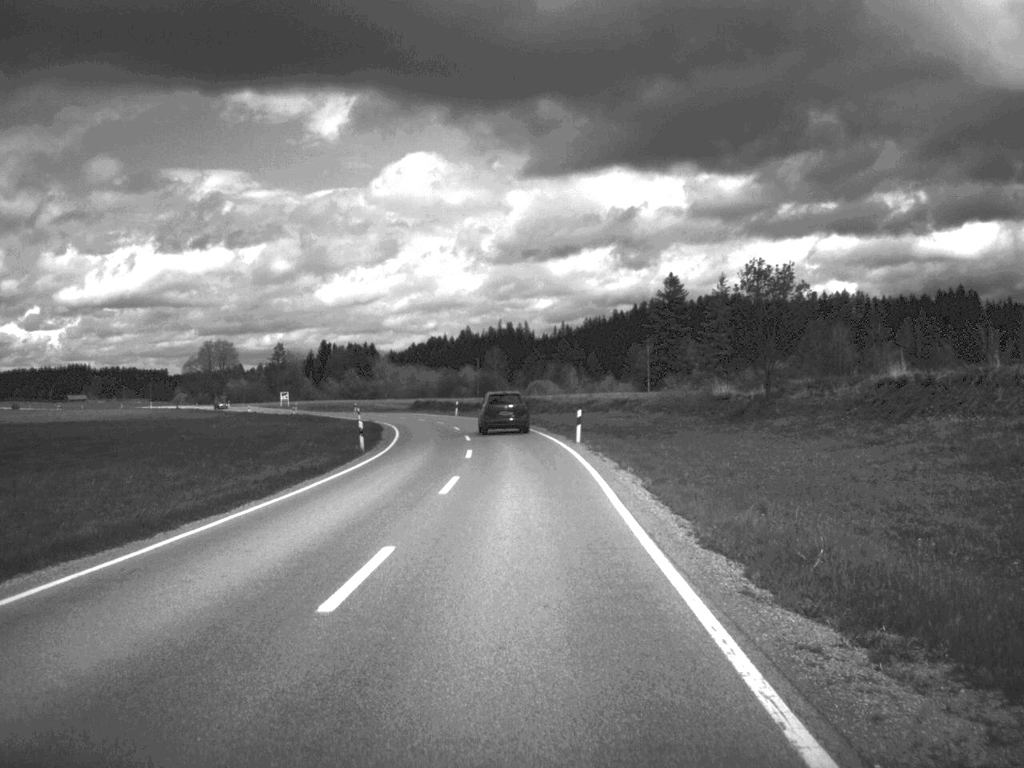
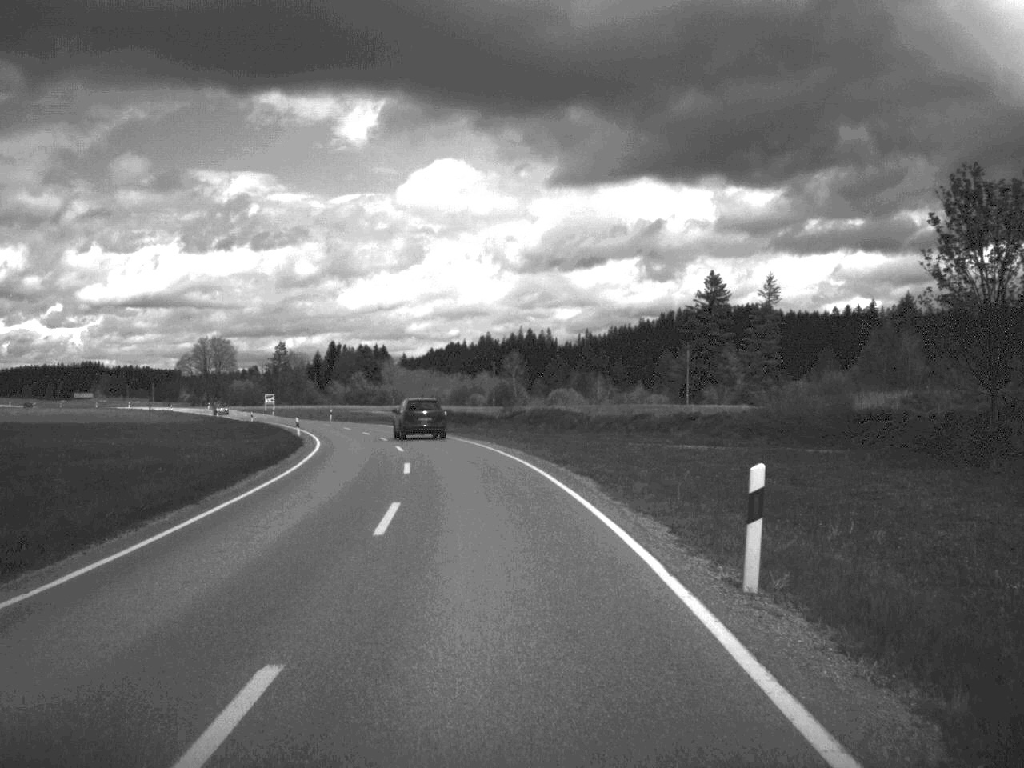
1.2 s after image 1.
(-0.1, +29.6) m; -1°
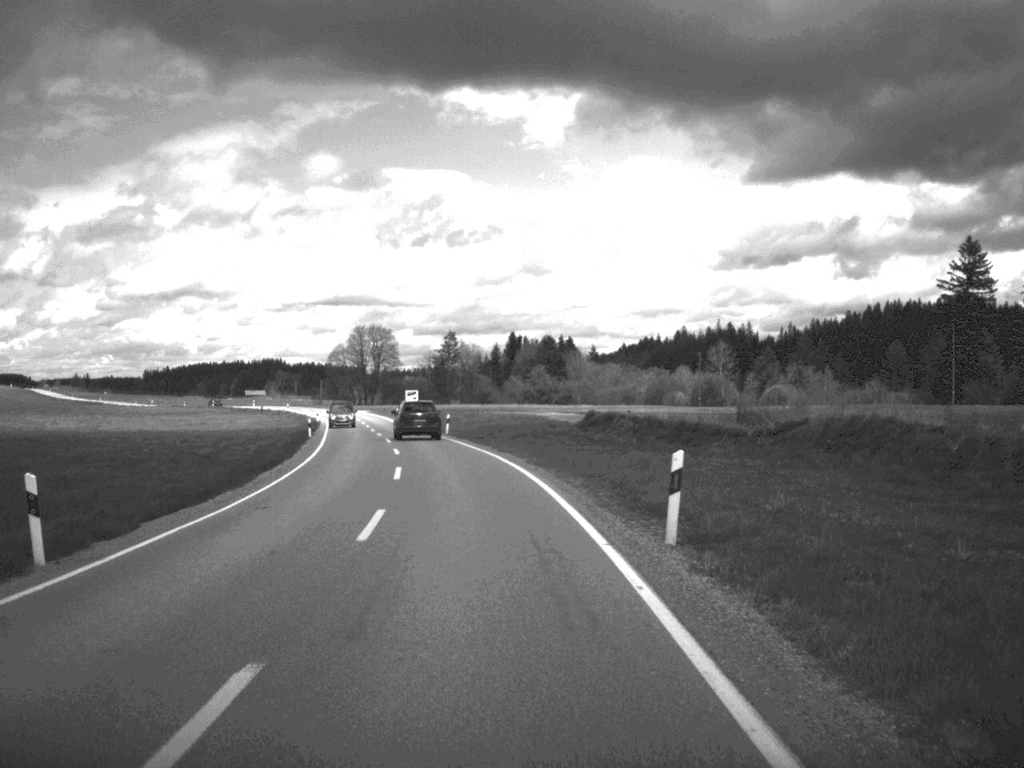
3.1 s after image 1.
(-3.4, +46.7) m; -9°
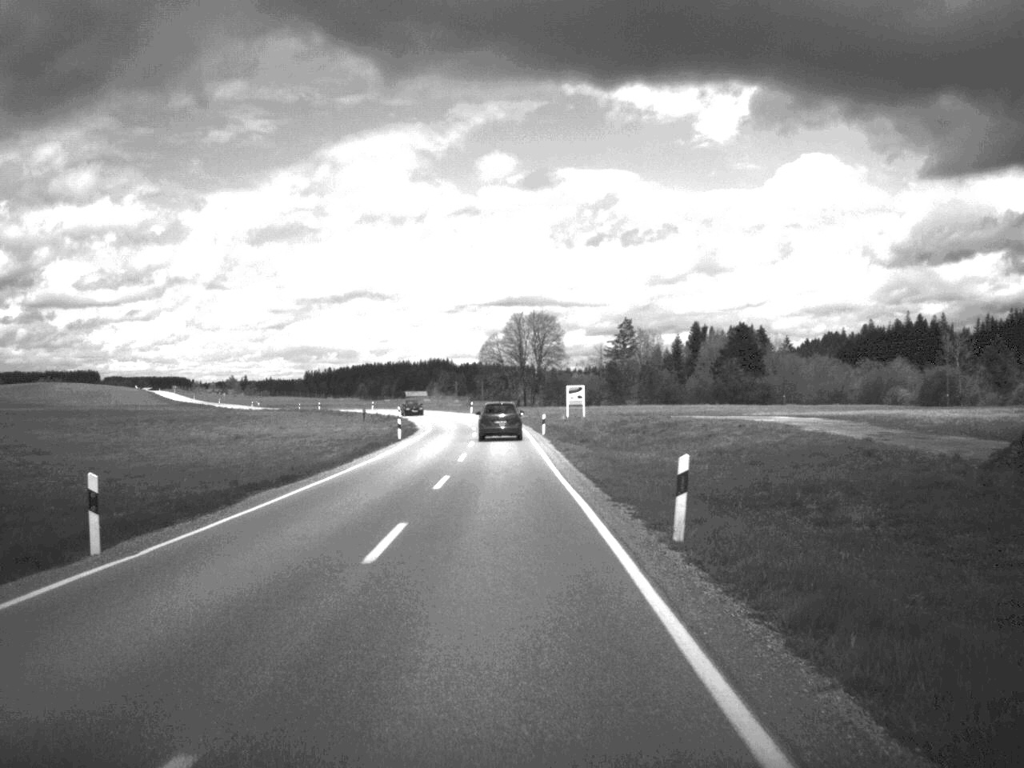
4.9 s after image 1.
(-3.7, +48.7) m; -8°
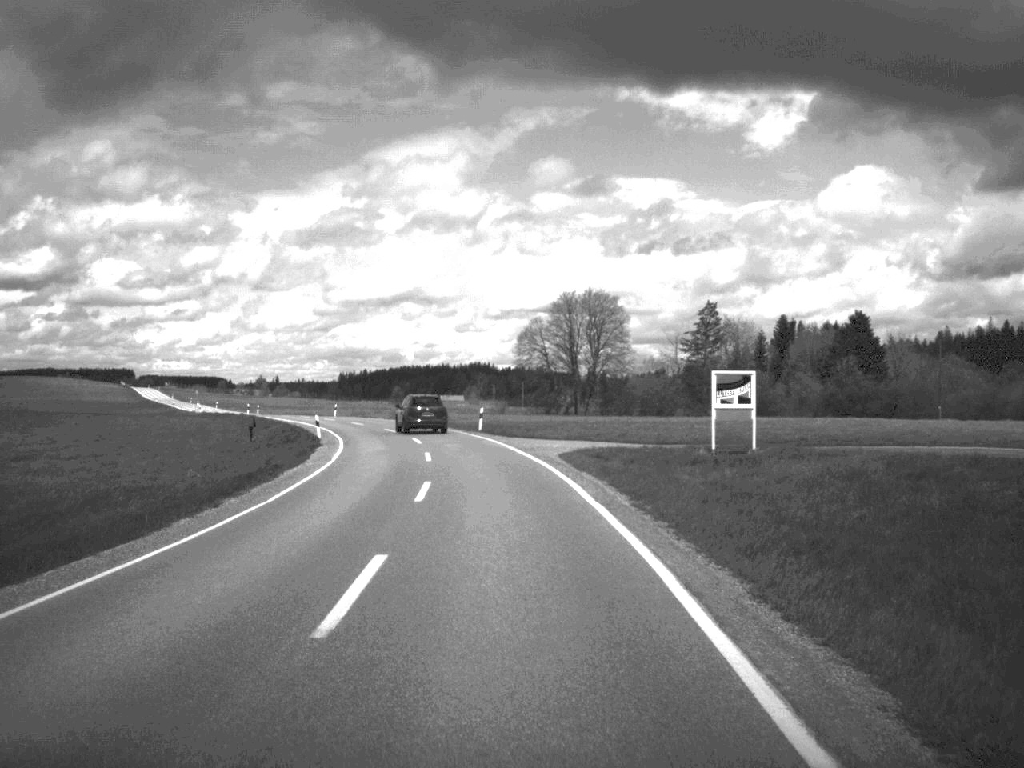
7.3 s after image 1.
(-1.3, +62.9) m; -2°
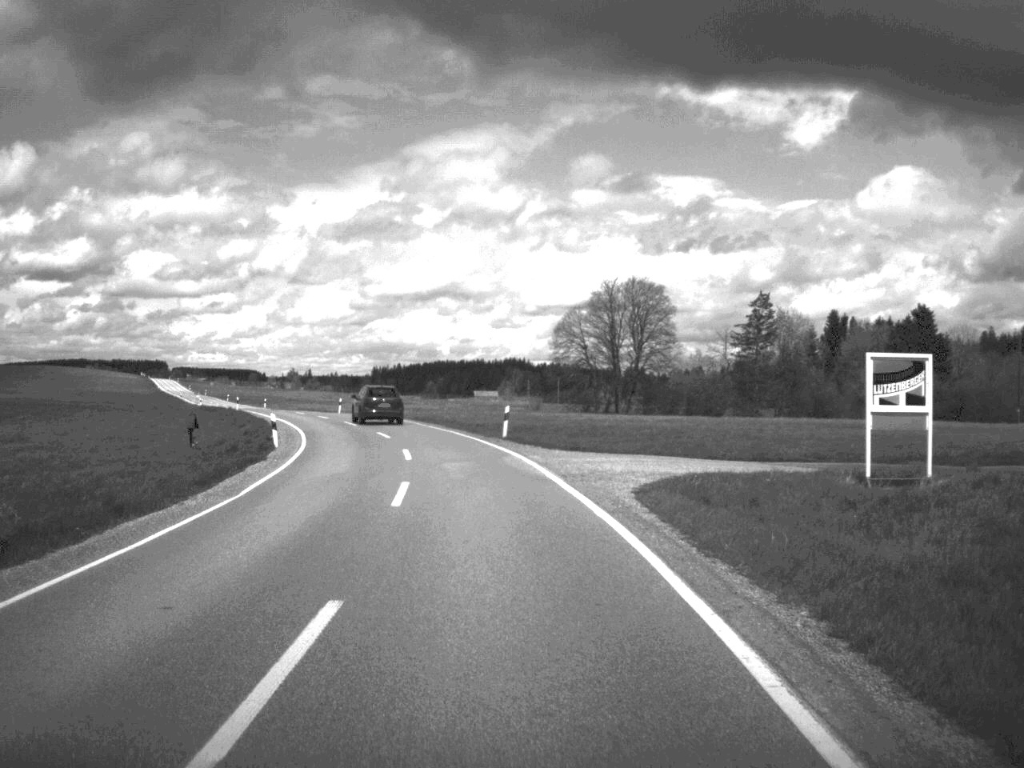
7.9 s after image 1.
(-0.2, +15.2) m; -2°
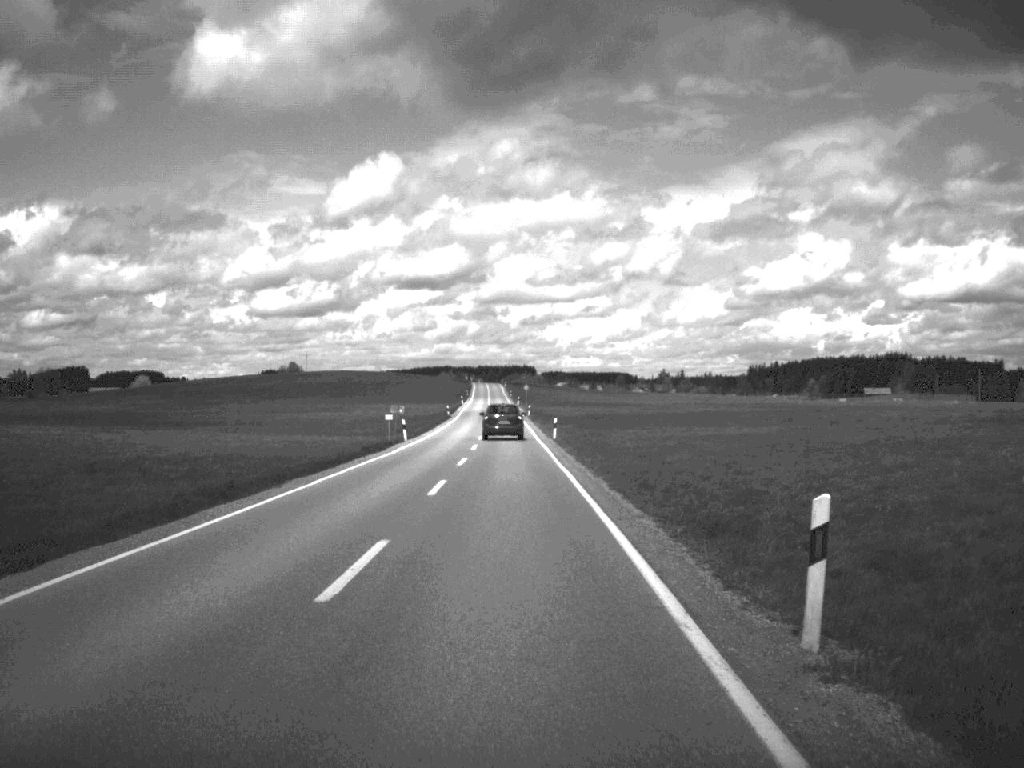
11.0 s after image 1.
(-12.0, +75.9) m; -17°
